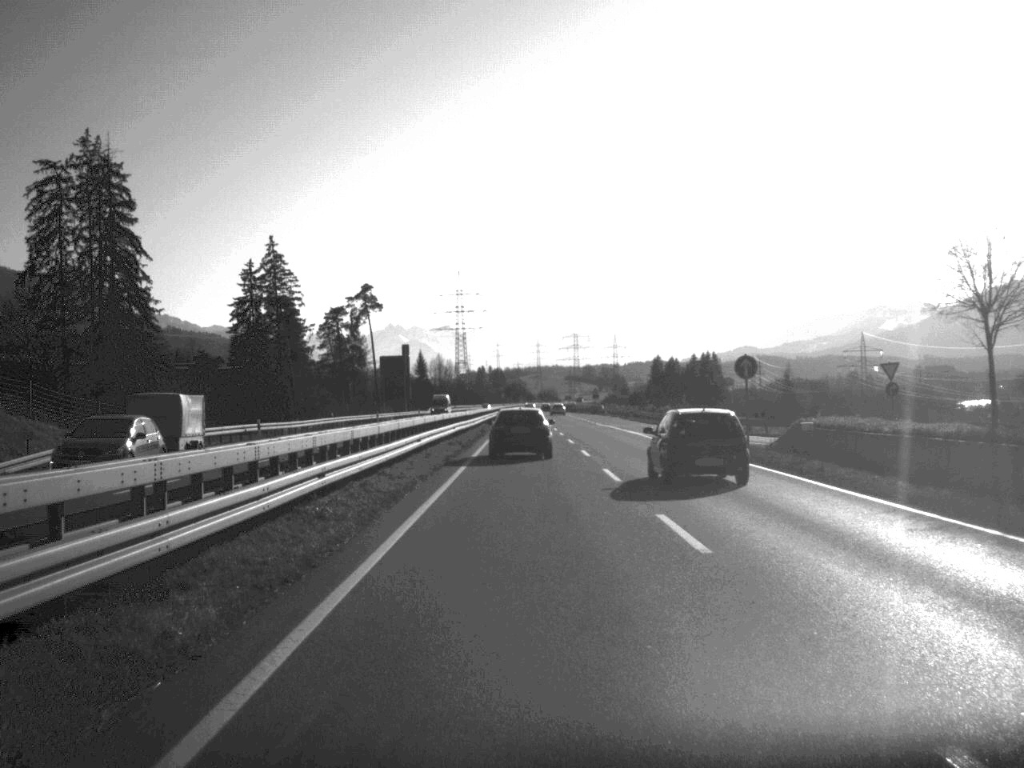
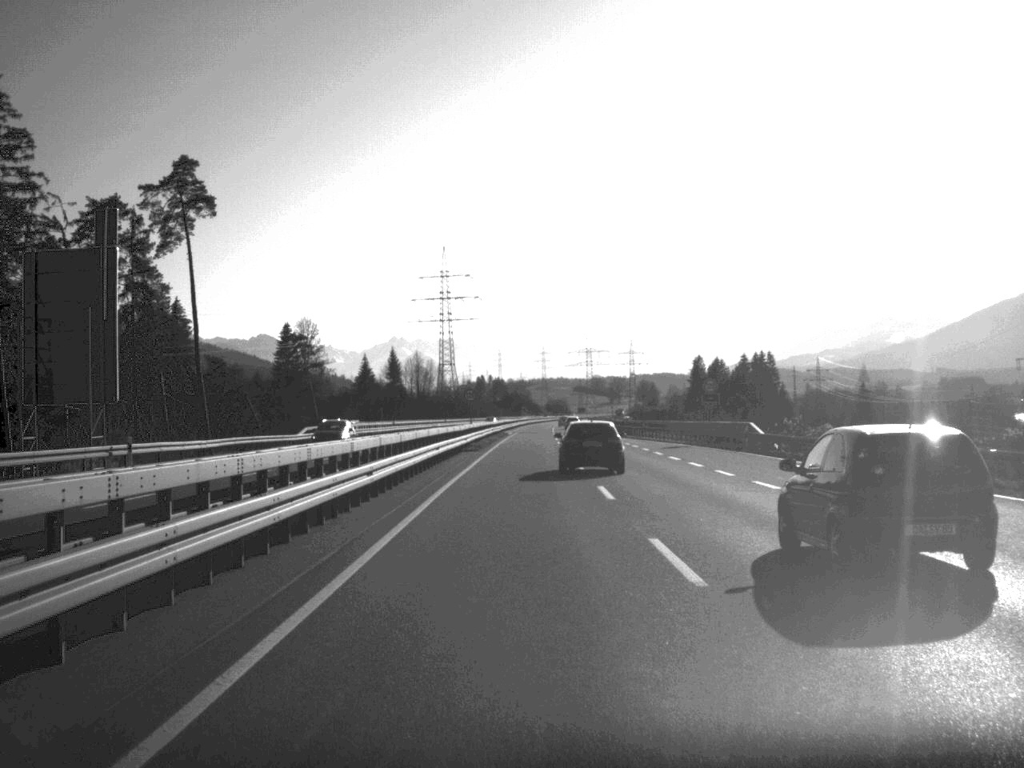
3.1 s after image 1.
(-0.1, +109.2) m; 0°
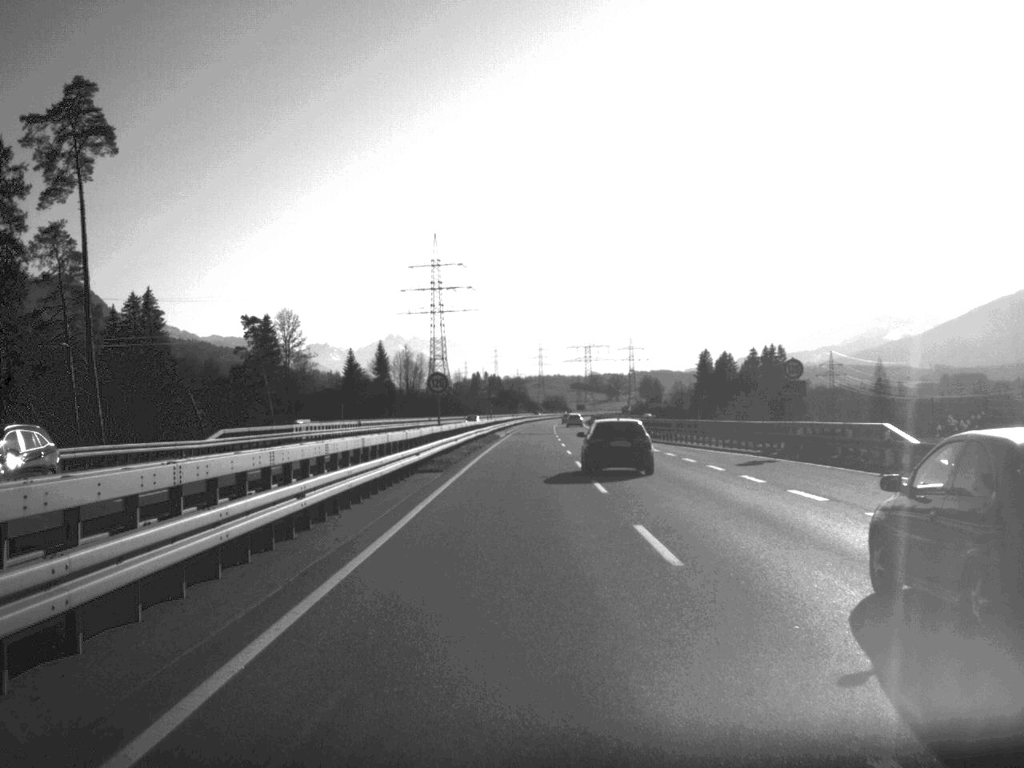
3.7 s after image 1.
(0.0, +22.3) m; 0°
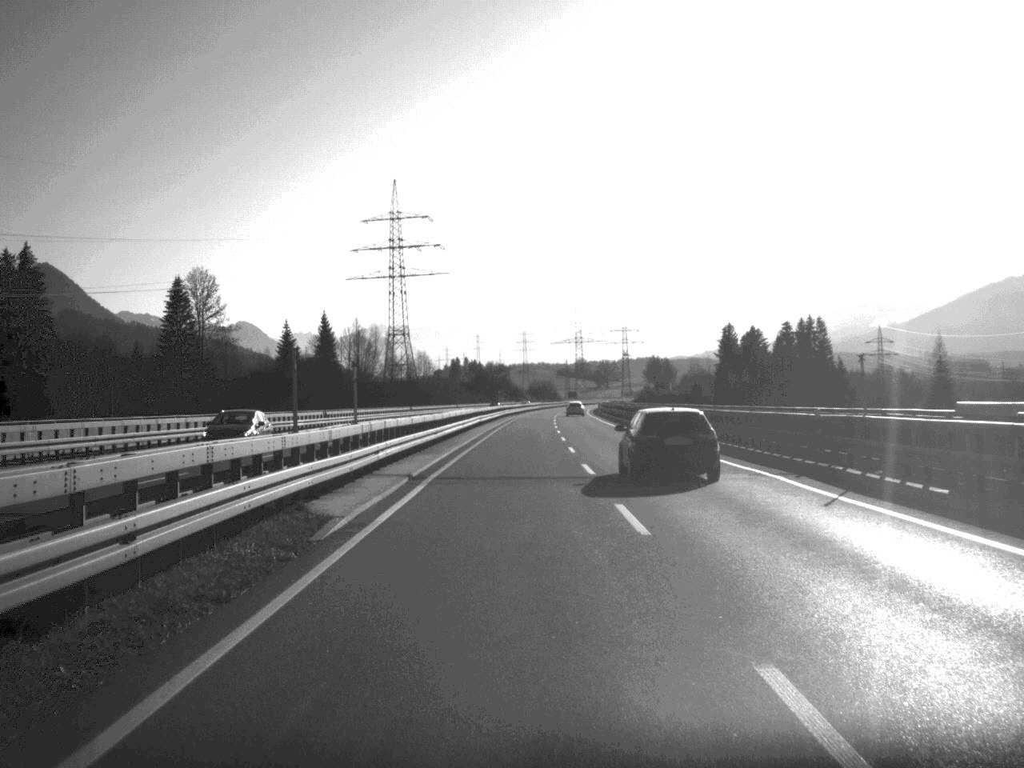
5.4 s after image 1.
(+0.4, +69.5) m; +1°
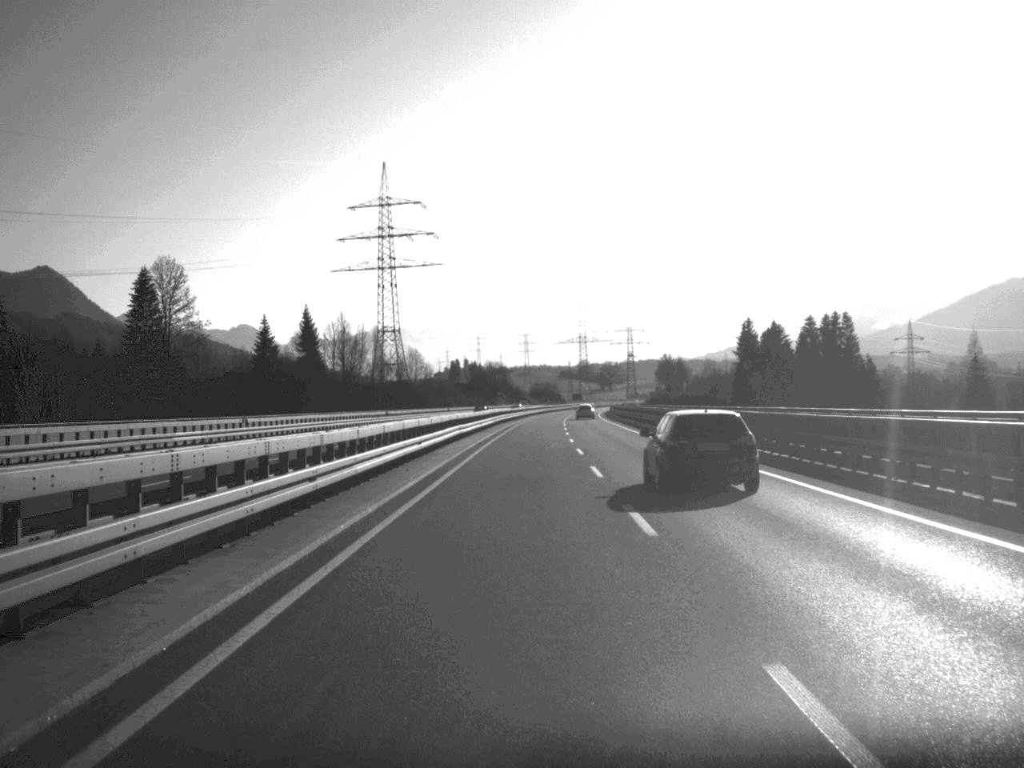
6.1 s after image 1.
(0.0, +24.0) m; 0°
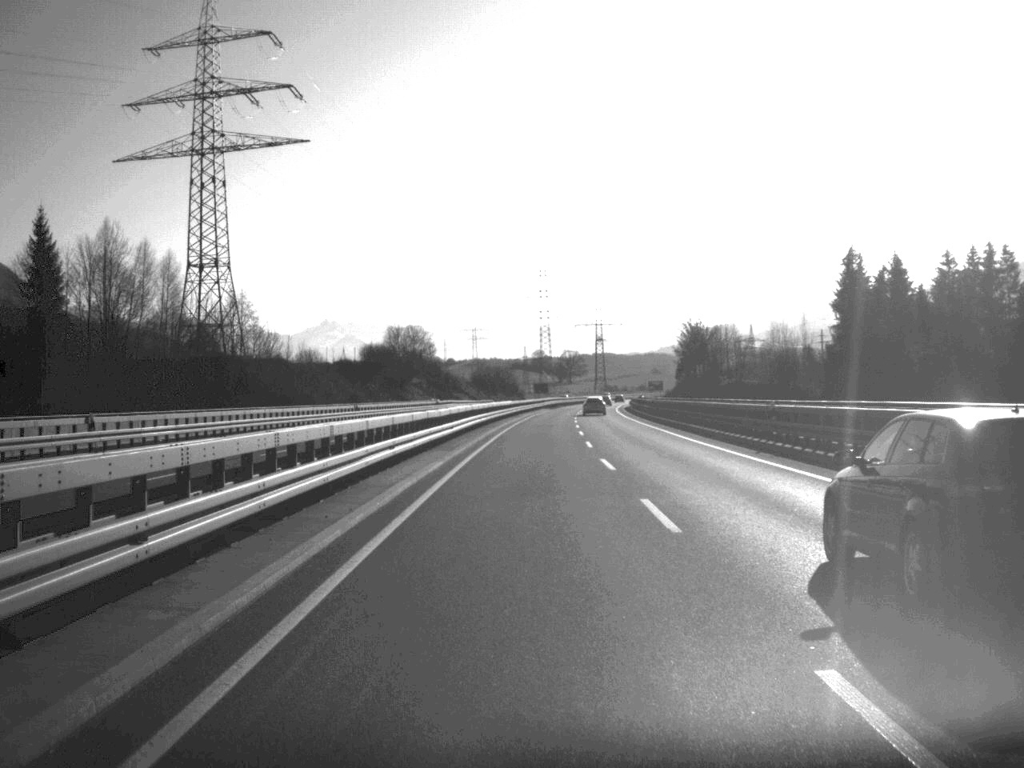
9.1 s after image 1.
(+2.0, +119.5) m; +2°
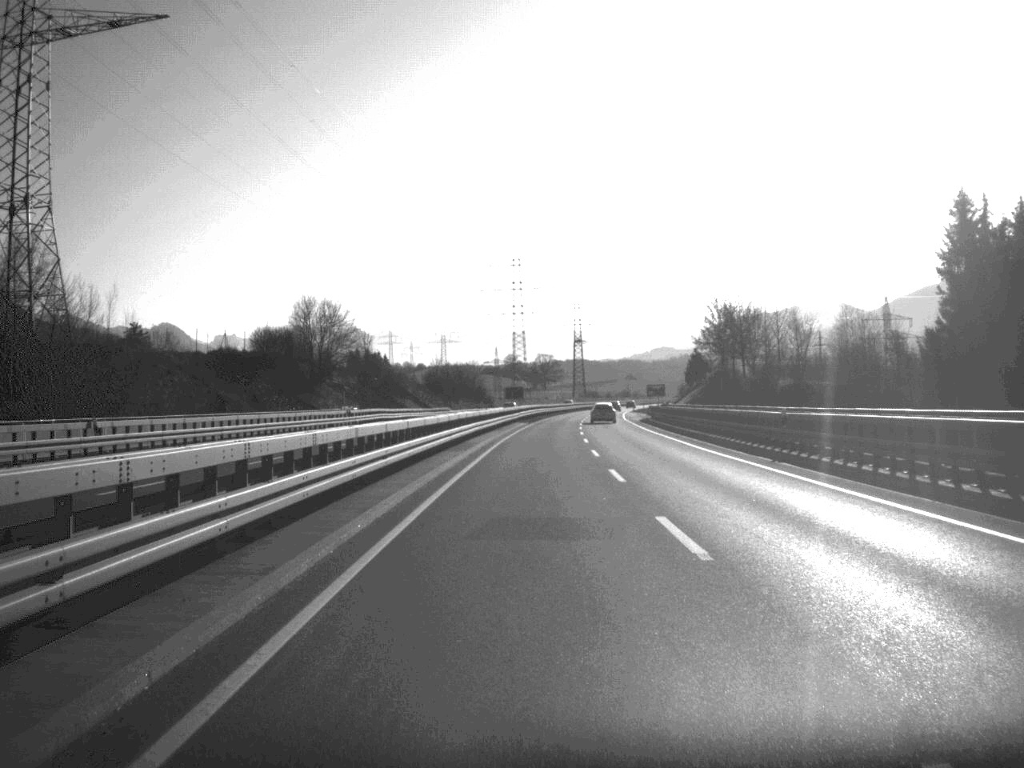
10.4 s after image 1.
(+0.5, +49.4) m; +1°
